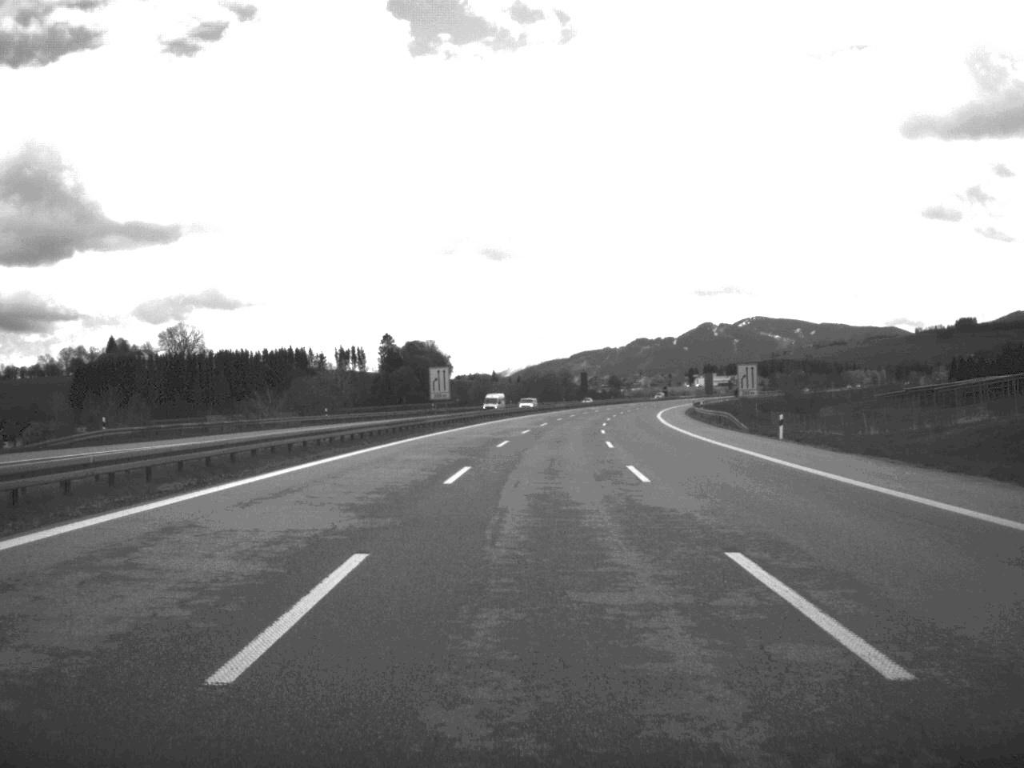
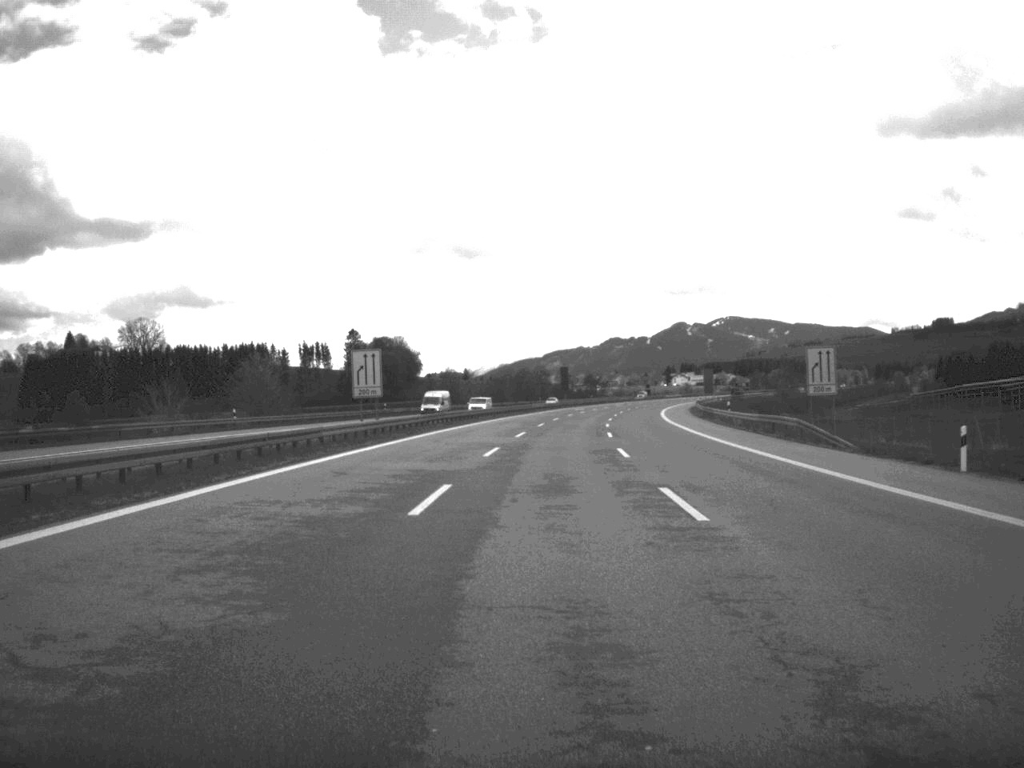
(+0.3, +25.5) m; +1°
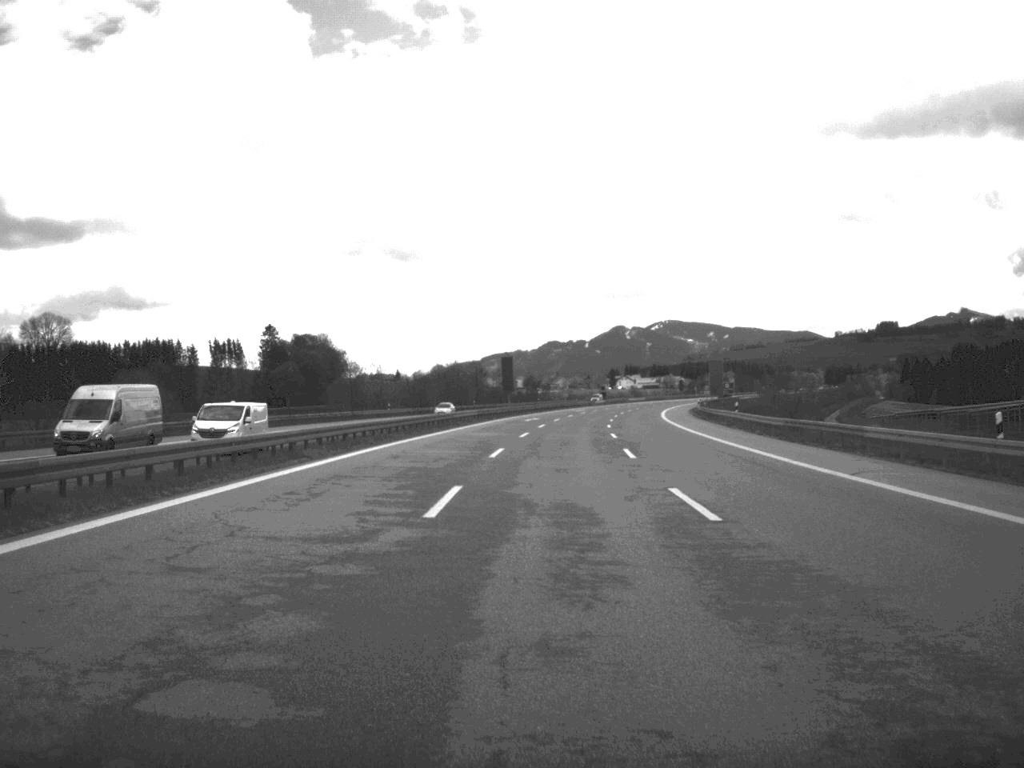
(+1.2, +51.8) m; +3°
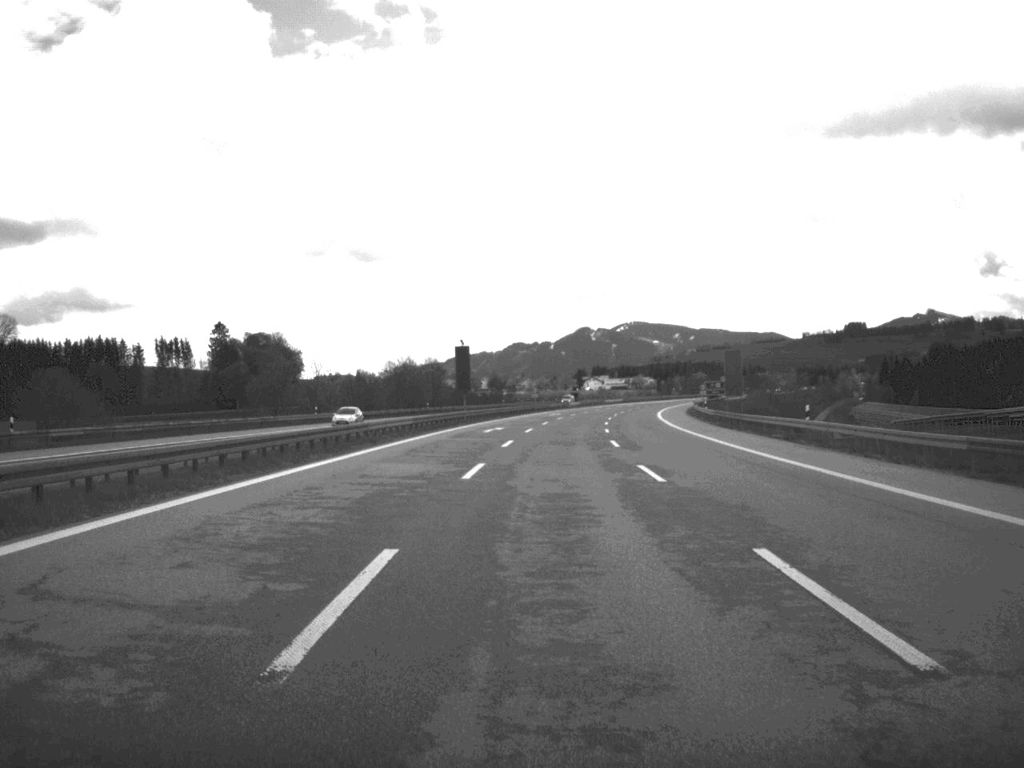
(+0.3, +26.3) m; +2°
